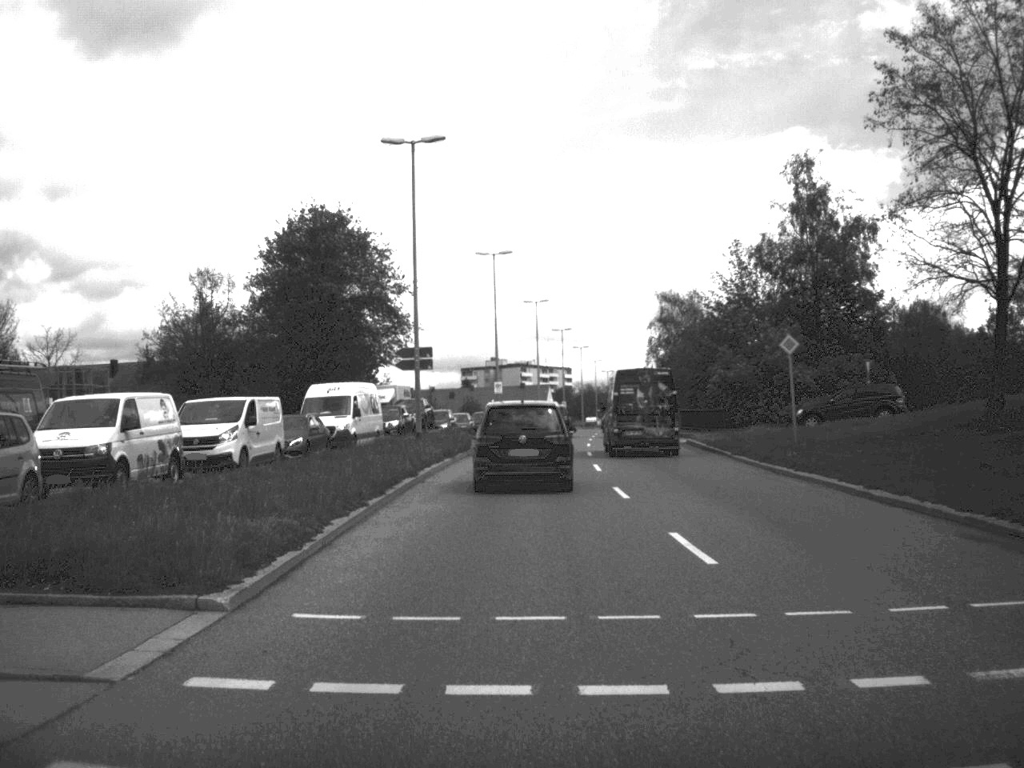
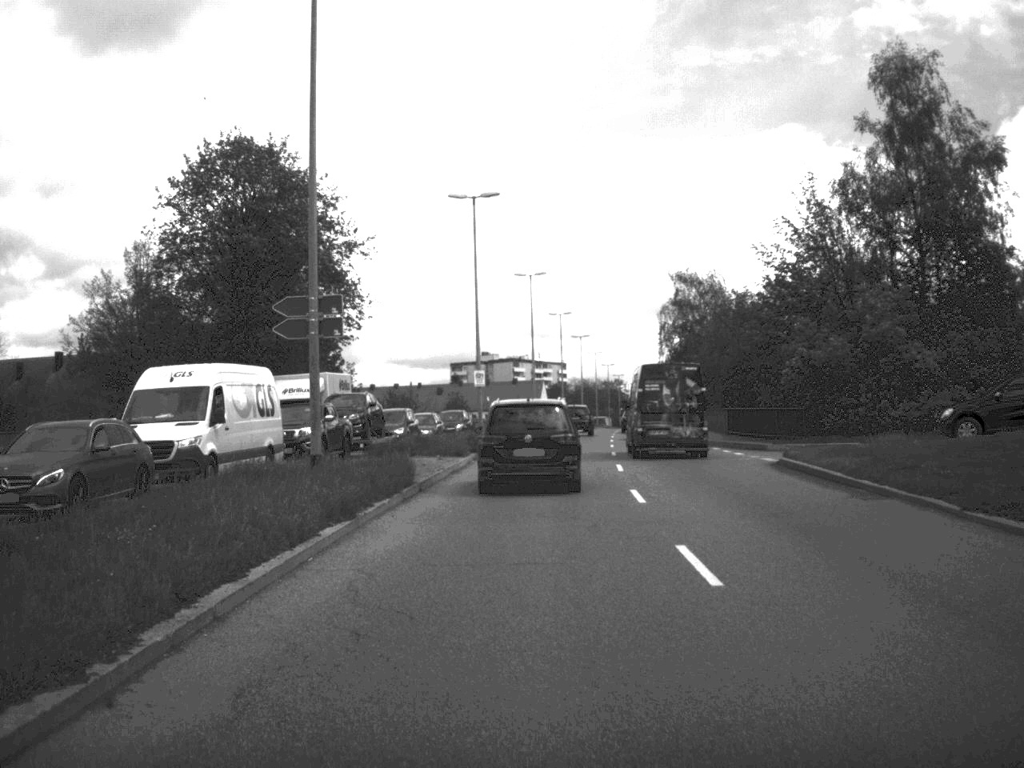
(0.0, +19.0) m; 0°
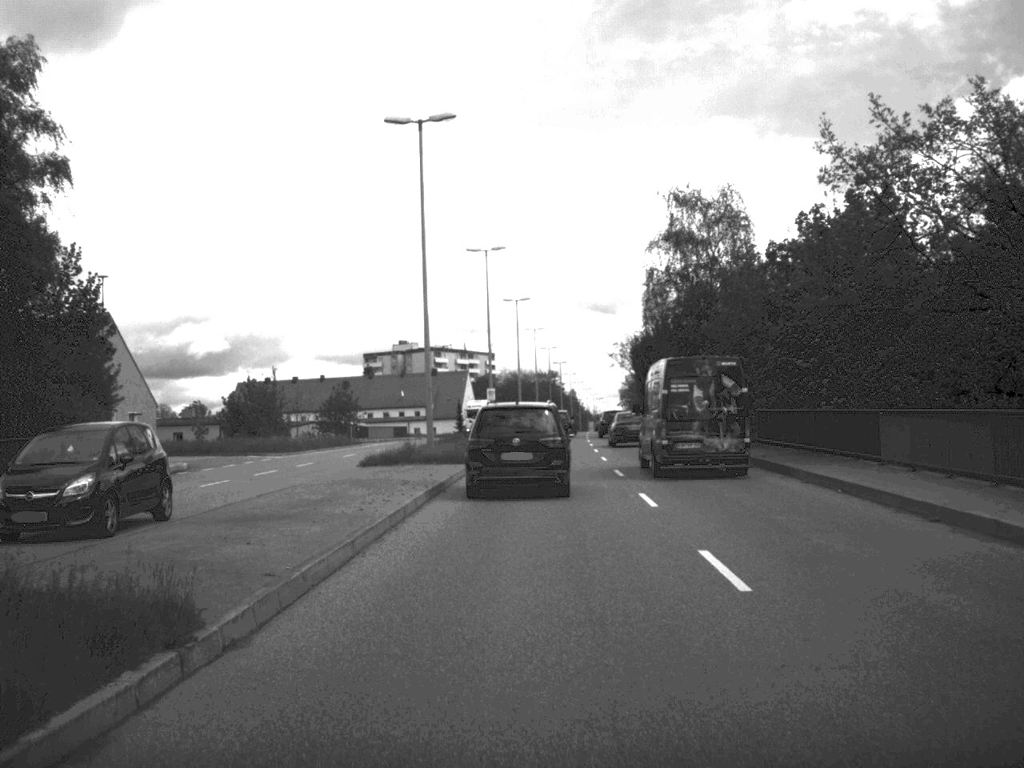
(+1.1, +44.3) m; +3°
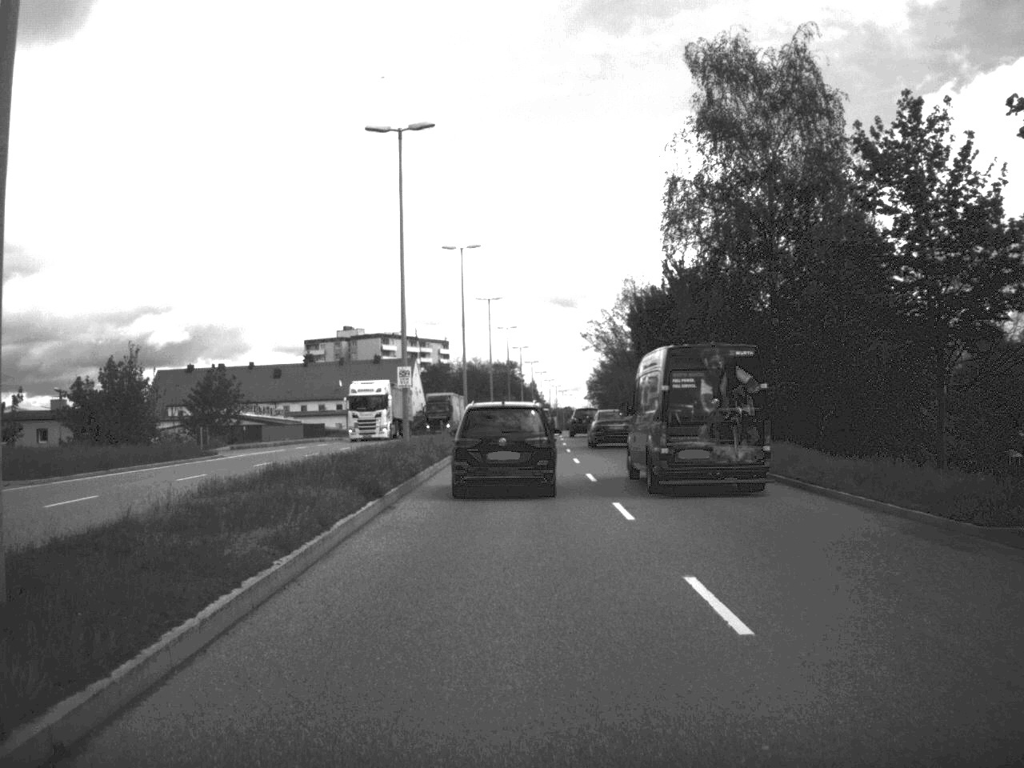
(+0.5, +28.6) m; +2°
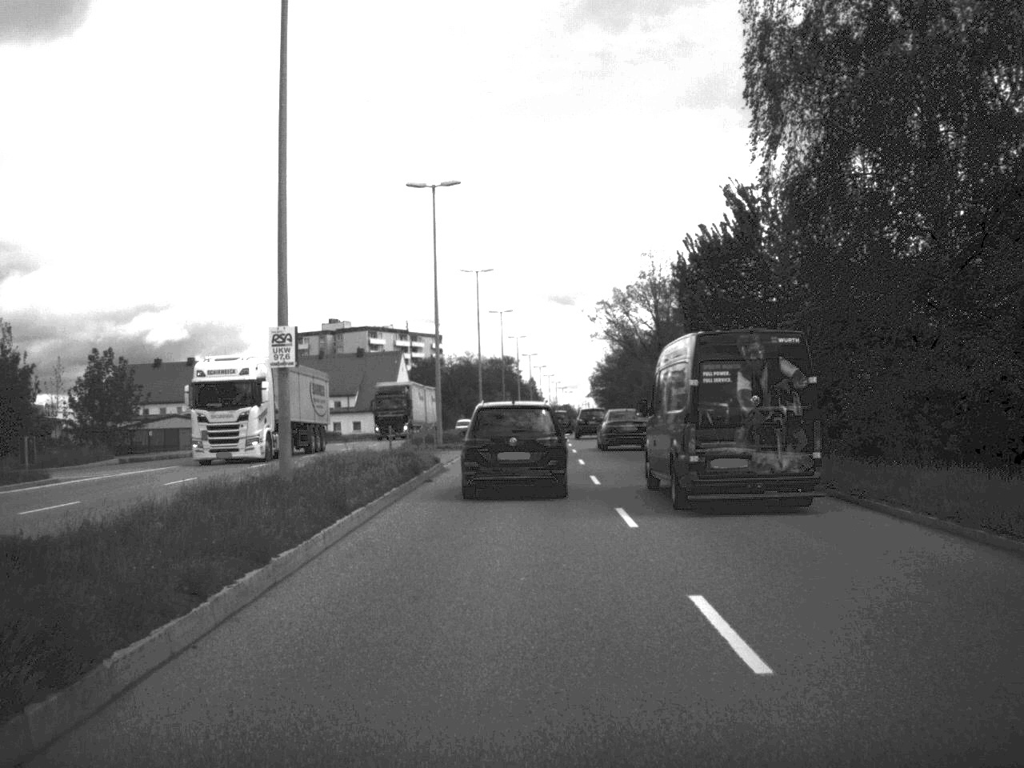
(0.0, +18.8) m; 0°
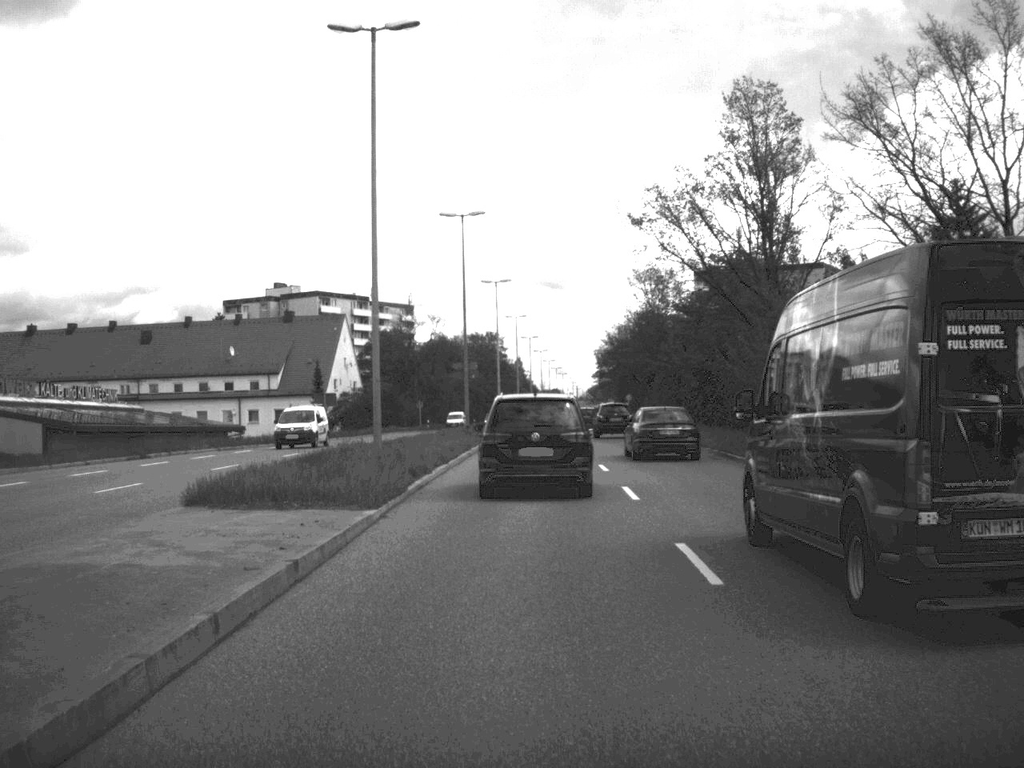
(+0.2, +49.6) m; 0°
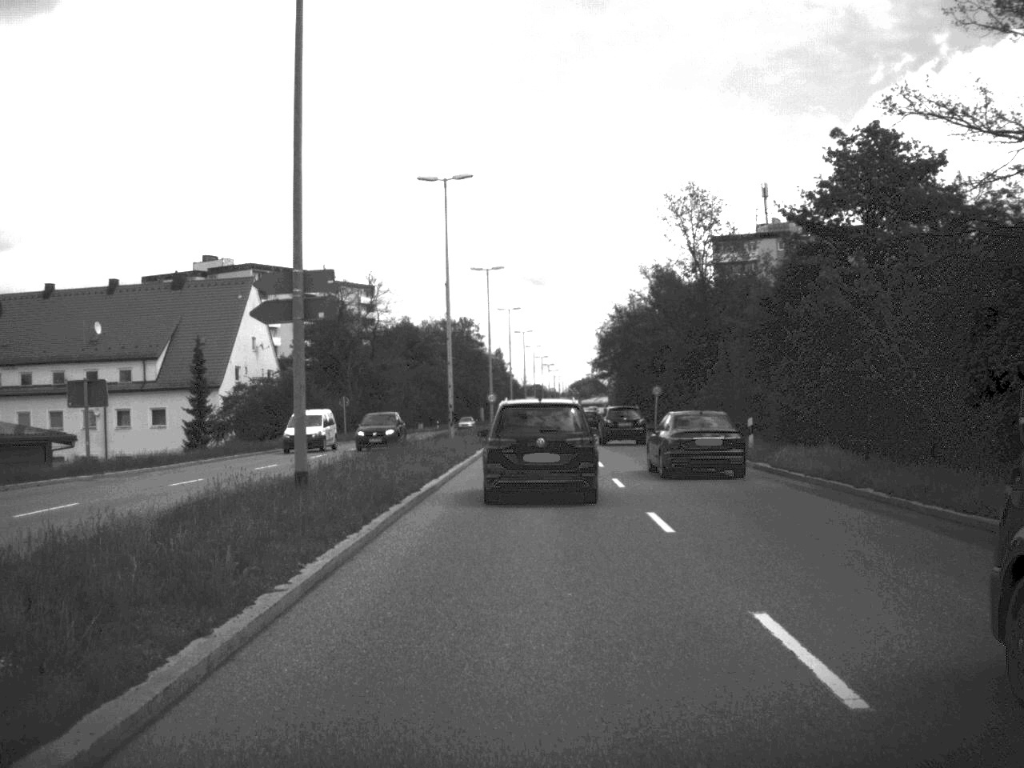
(+0.2, +39.6) m; +1°
